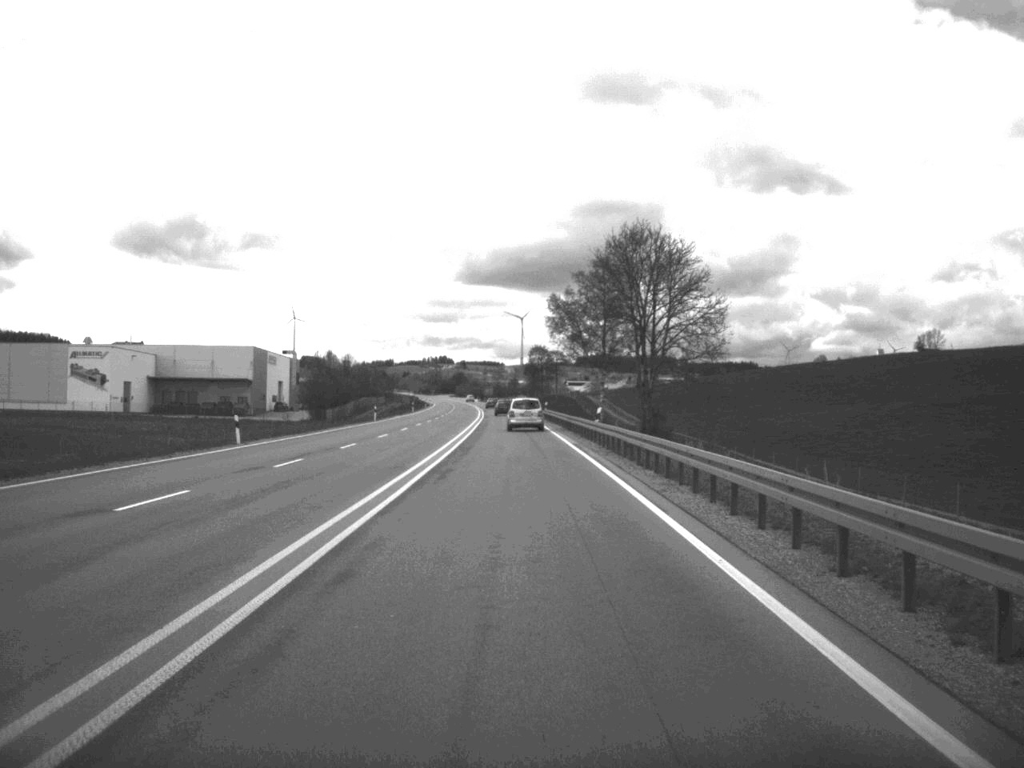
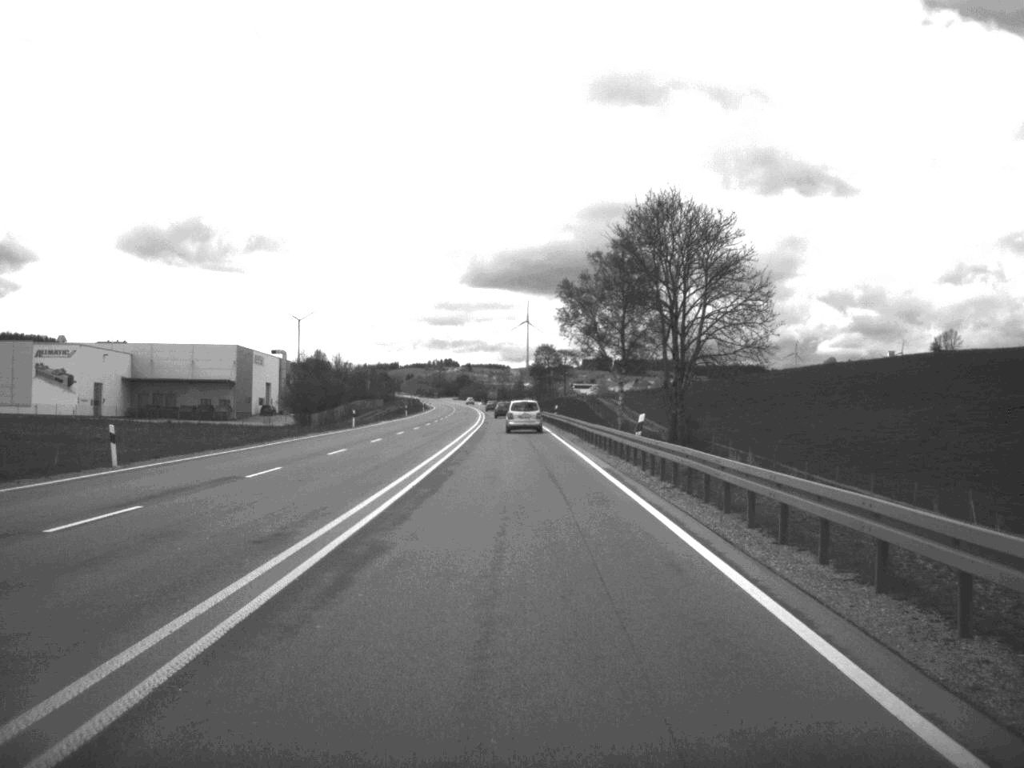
(0.0, +14.9) m; 0°
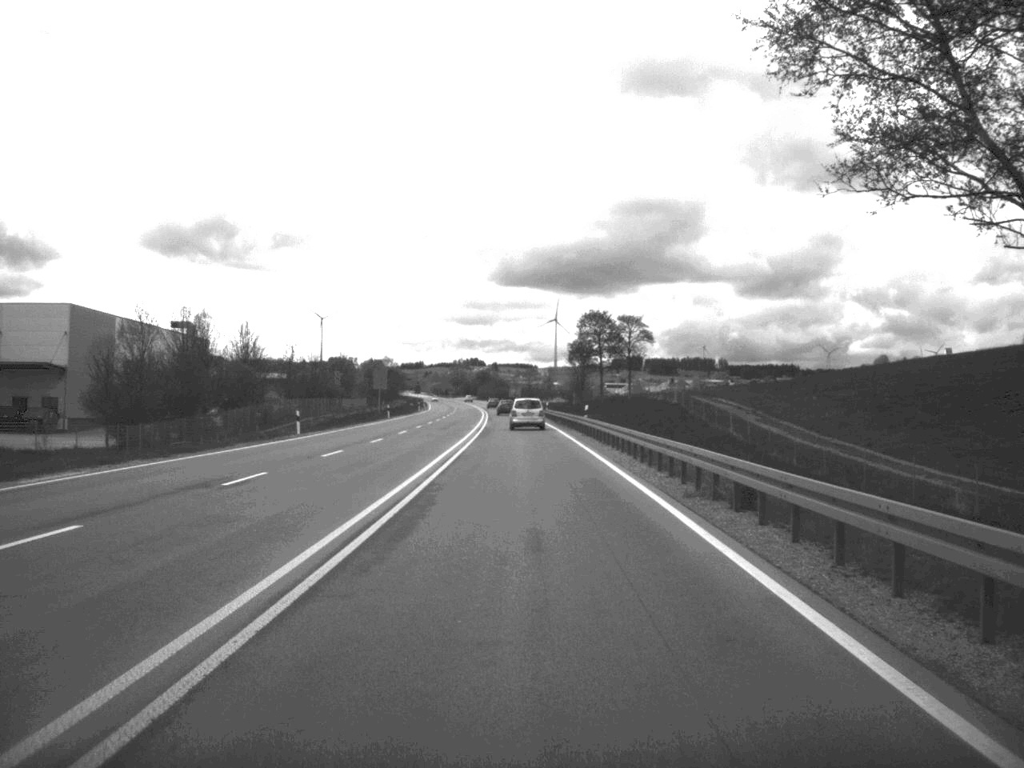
(-1.1, +75.3) m; -1°
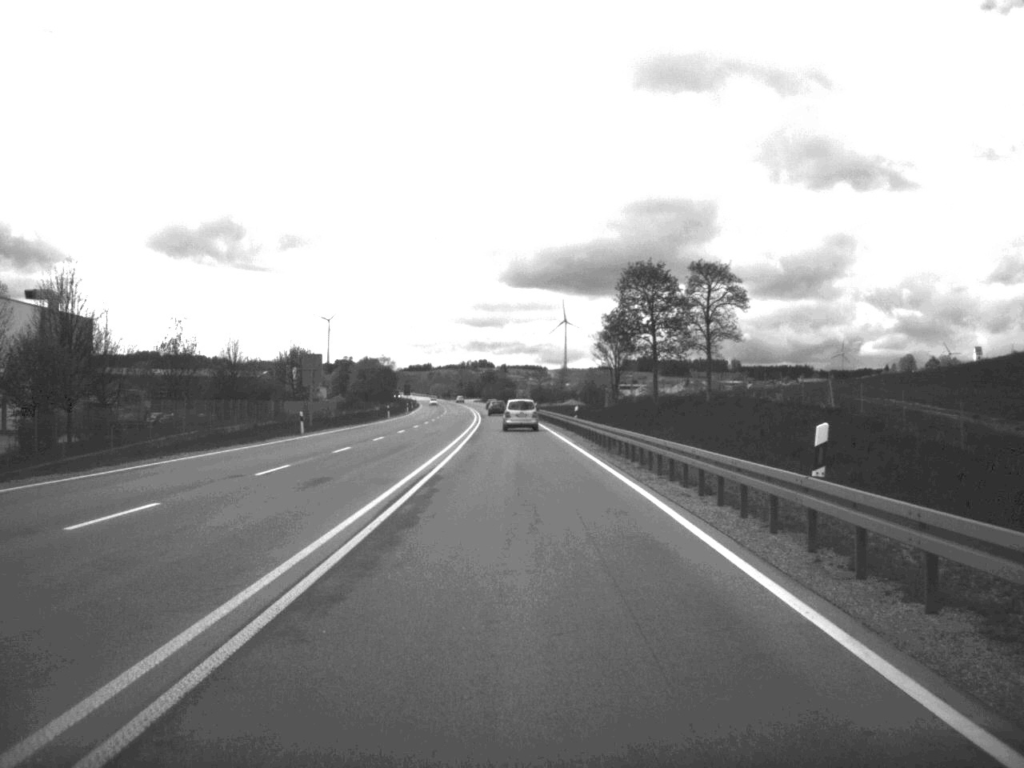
(-0.2, +44.2) m; -1°
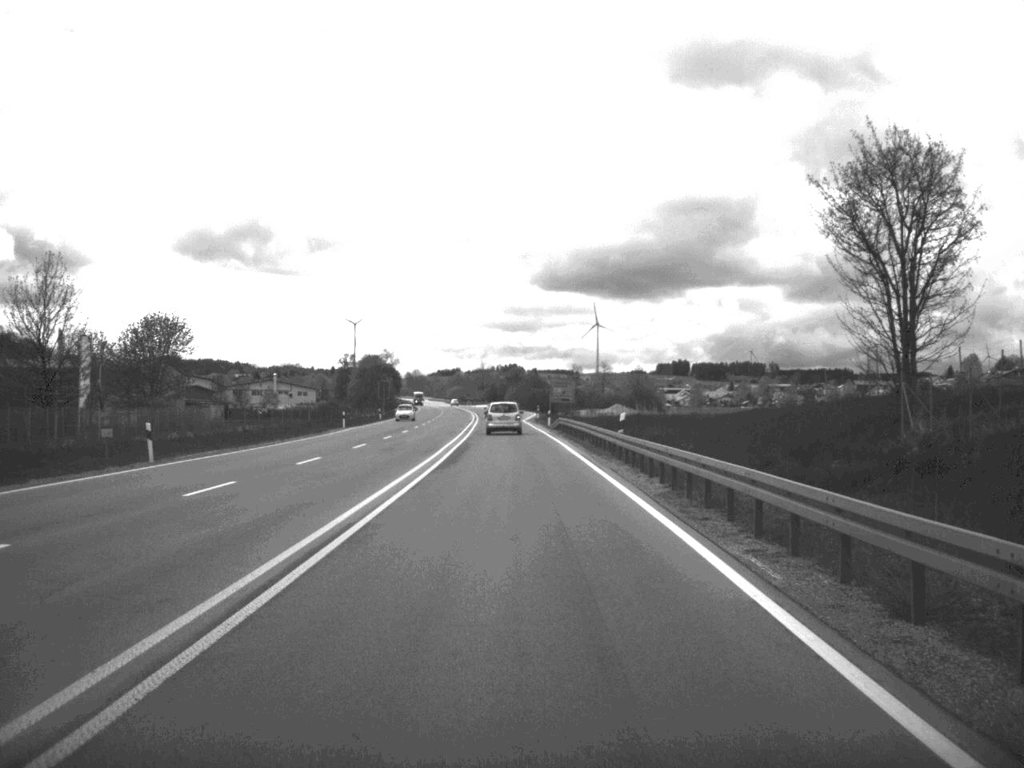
(-1.0, +77.3) m; -2°
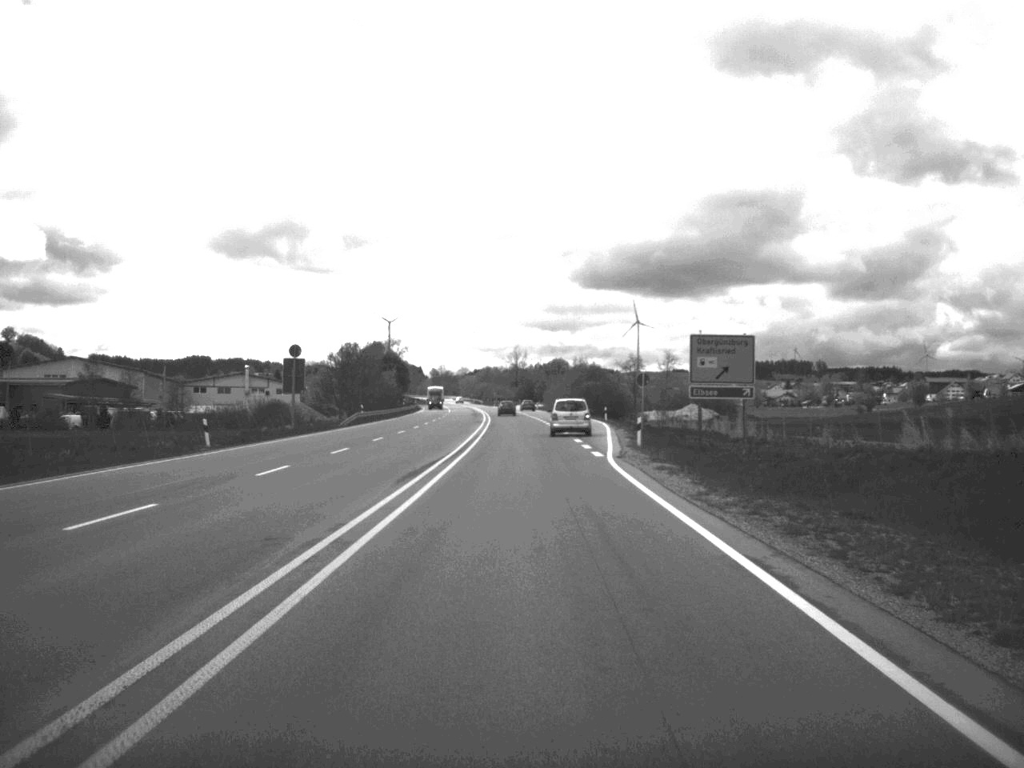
(-1.5, +77.9) m; -2°
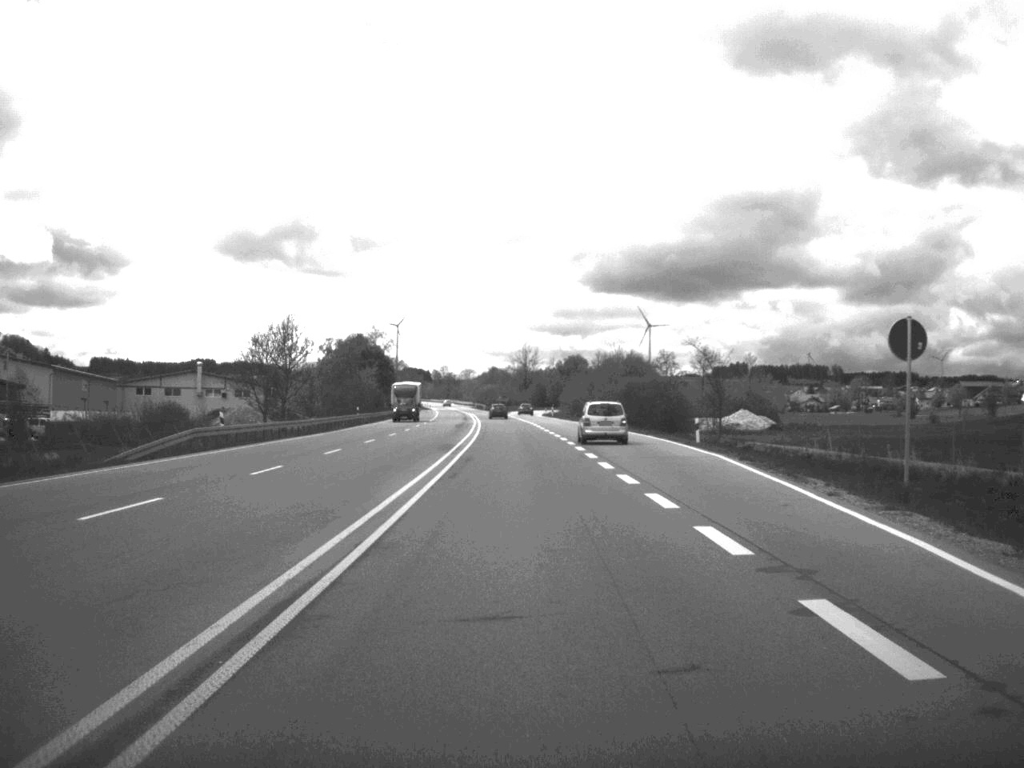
(-0.2, +46.7) m; -1°
